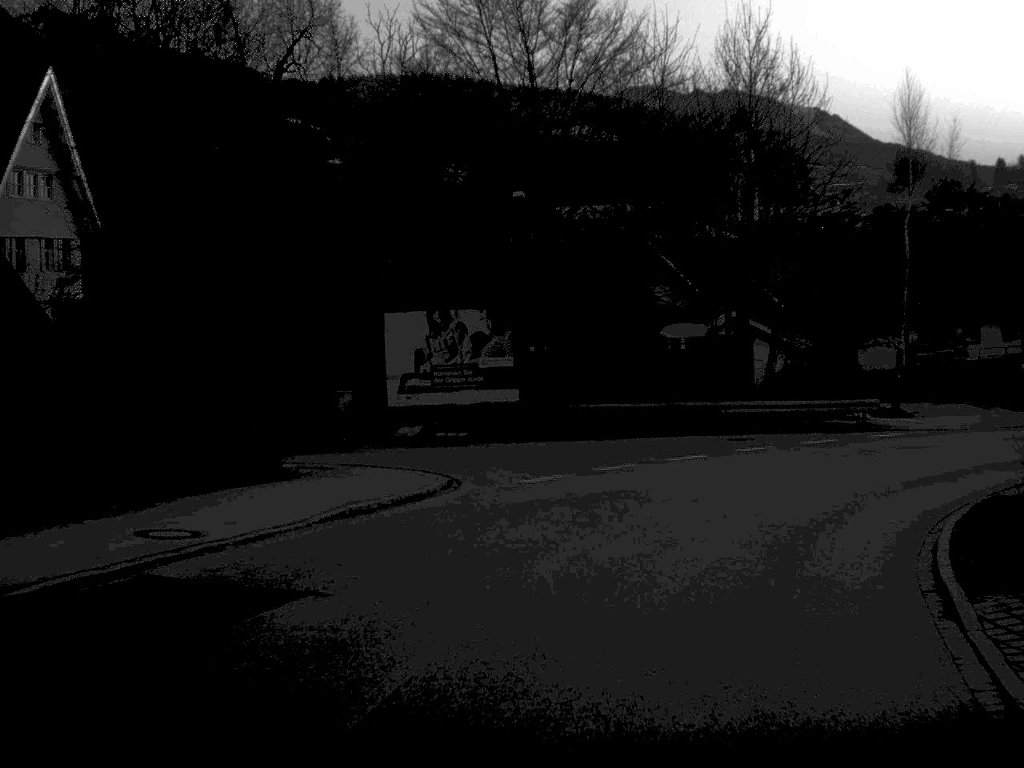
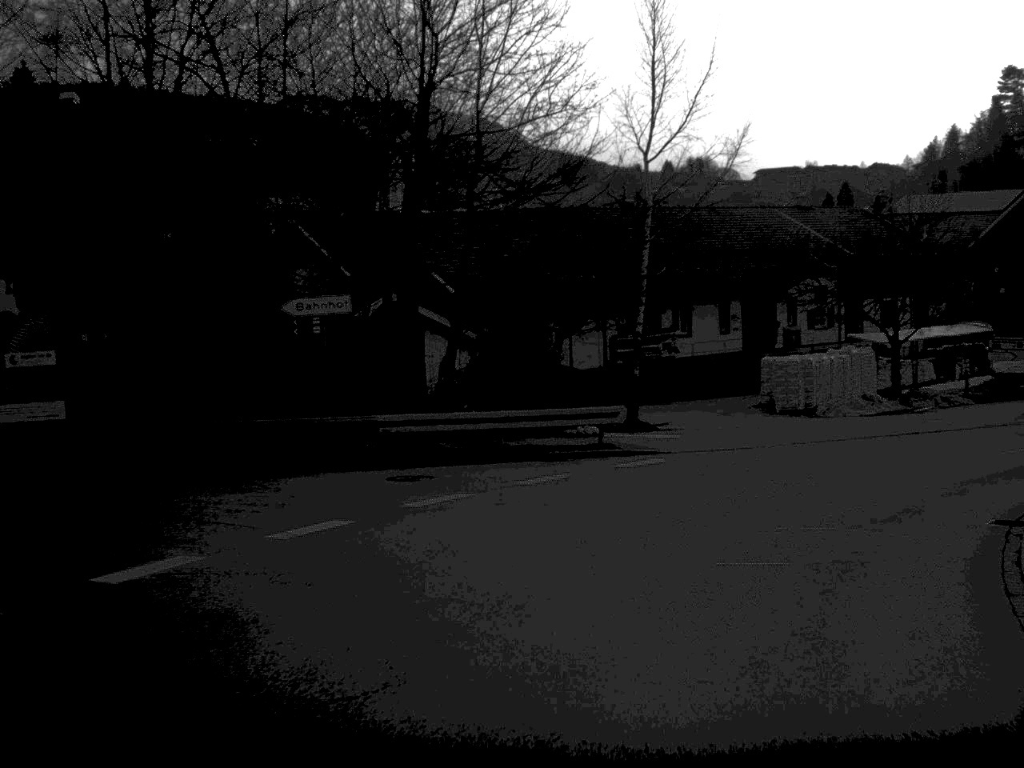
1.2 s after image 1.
(+1.5, +12.3) m; +15°
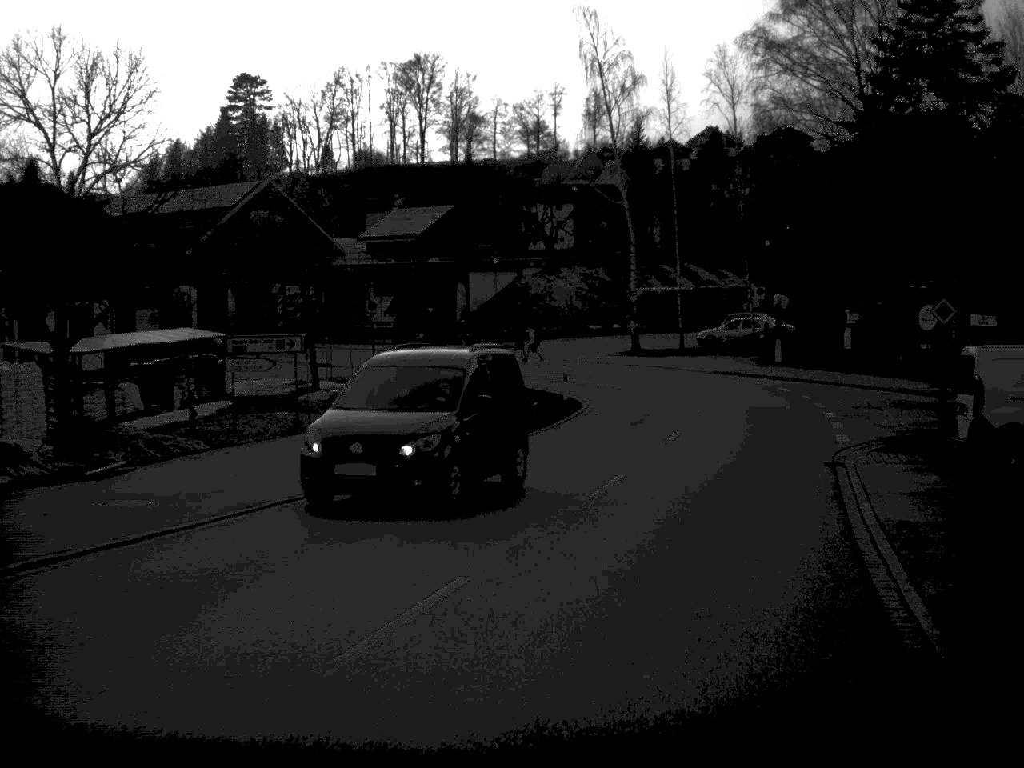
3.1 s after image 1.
(+5.9, +19.1) m; +35°
